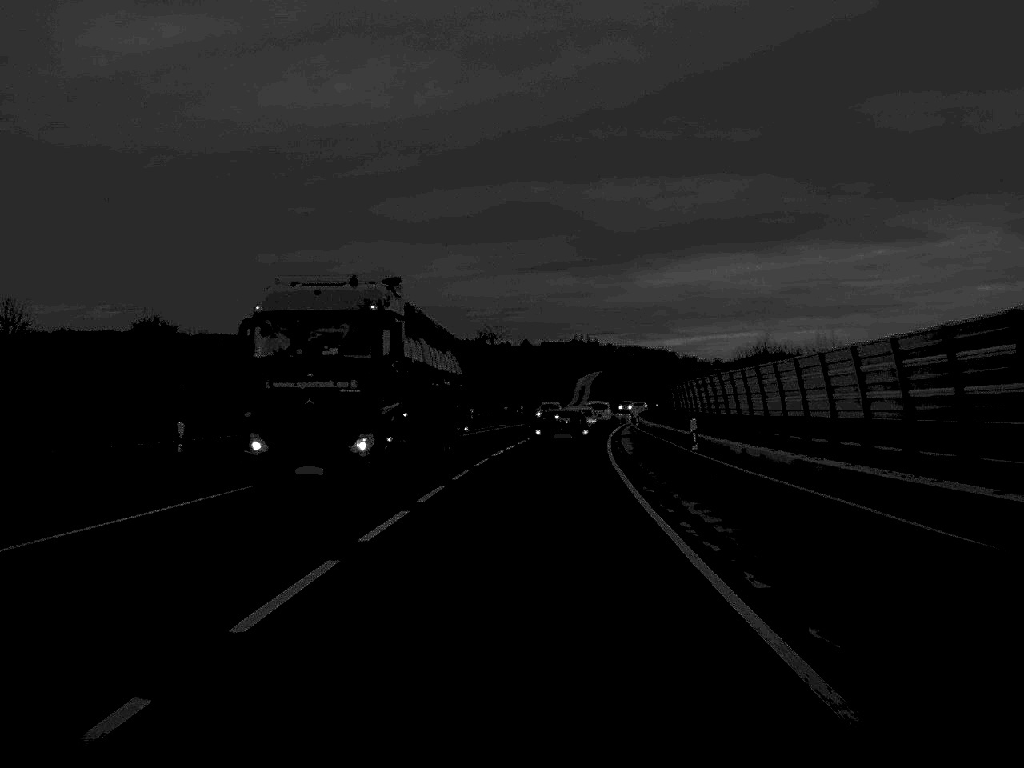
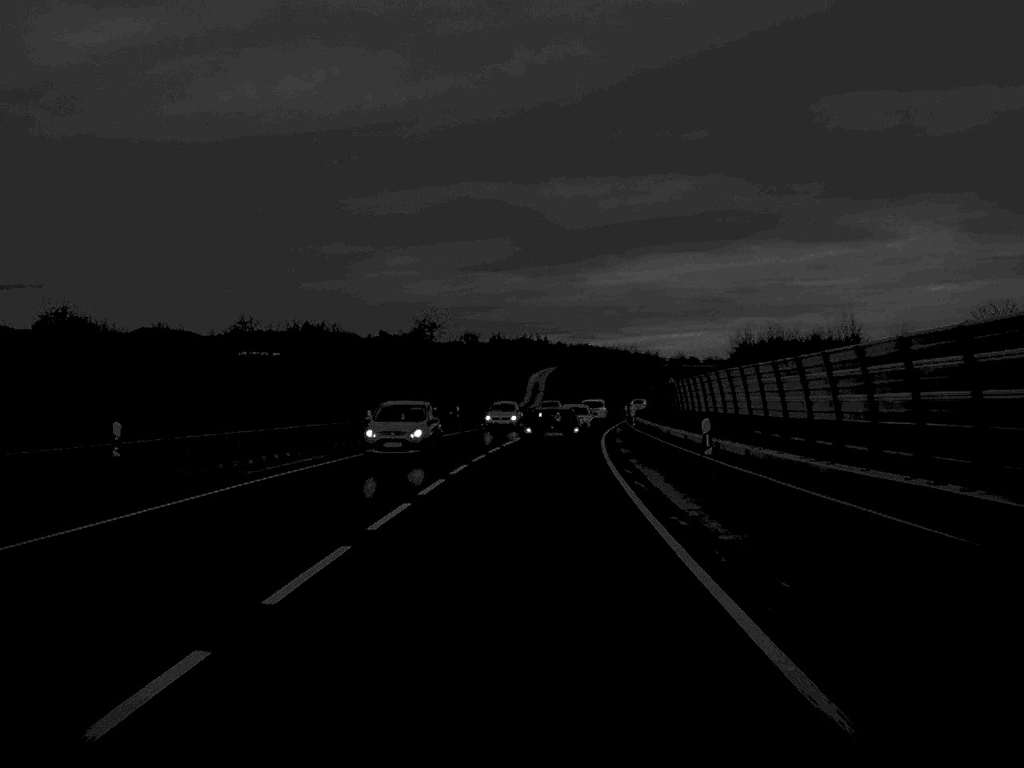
(+0.6, +28.7) m; +2°
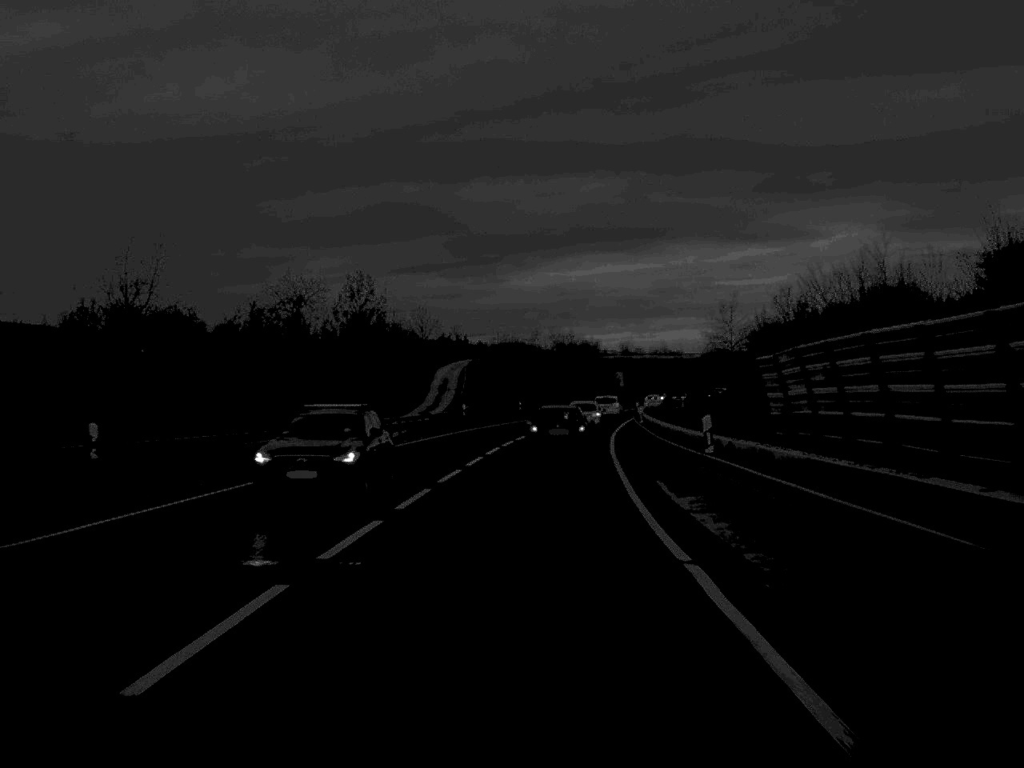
(+1.6, +51.2) m; +4°
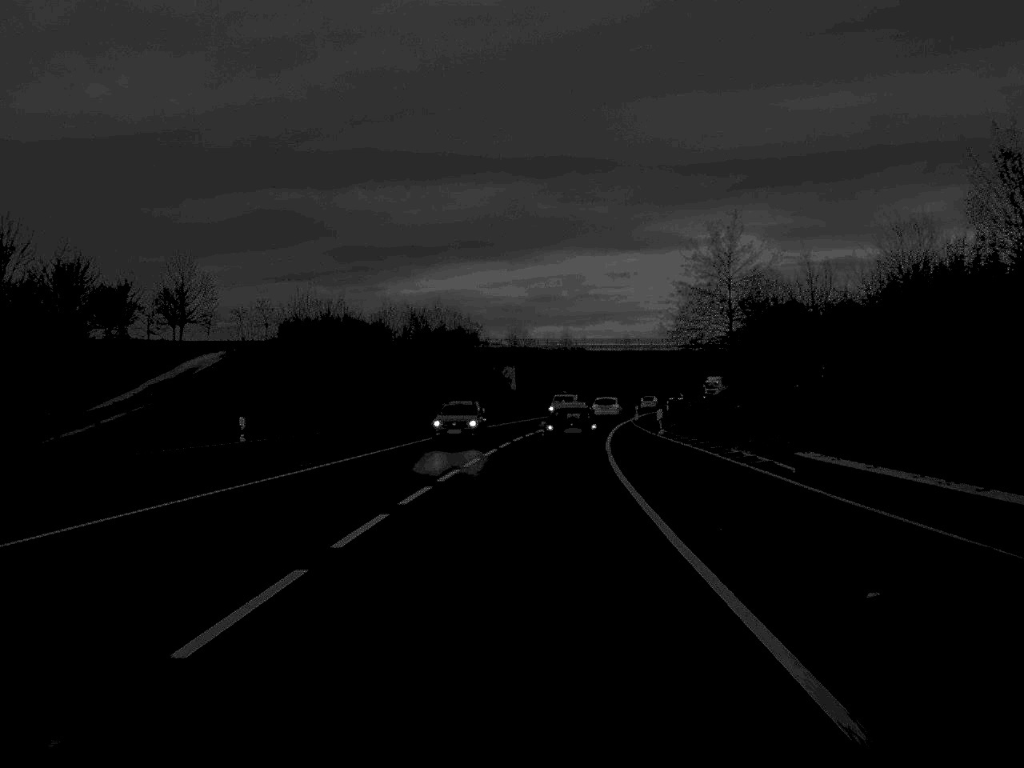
(+3.1, +65.0) m; +6°
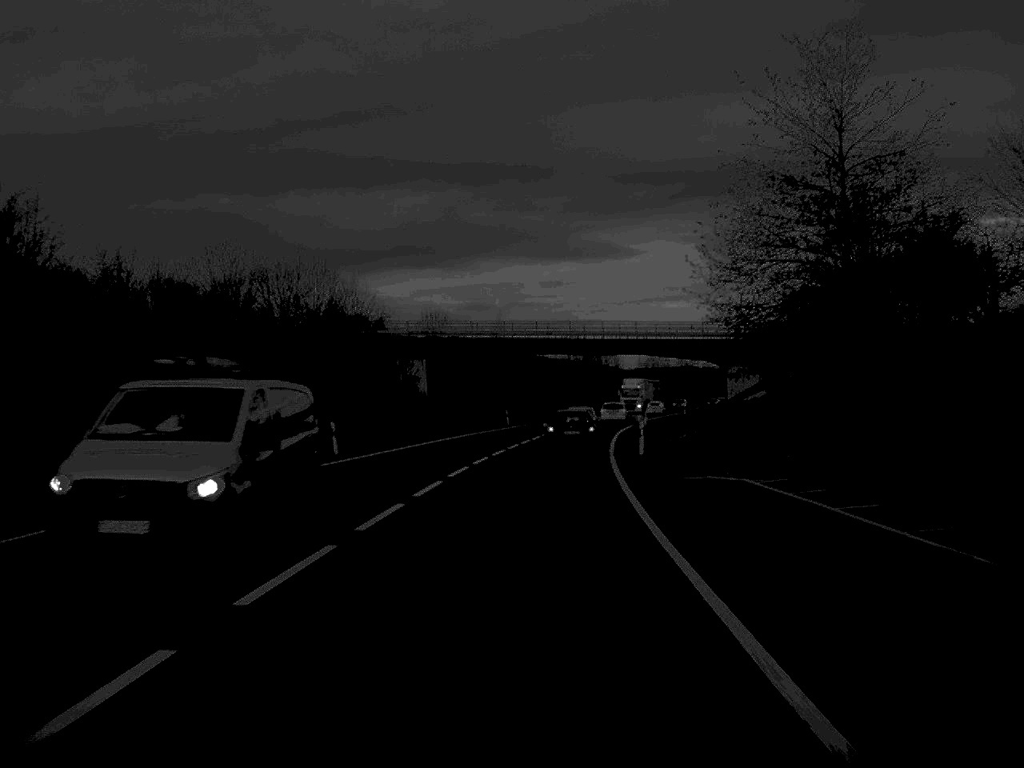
(+1.1, +39.8) m; +3°
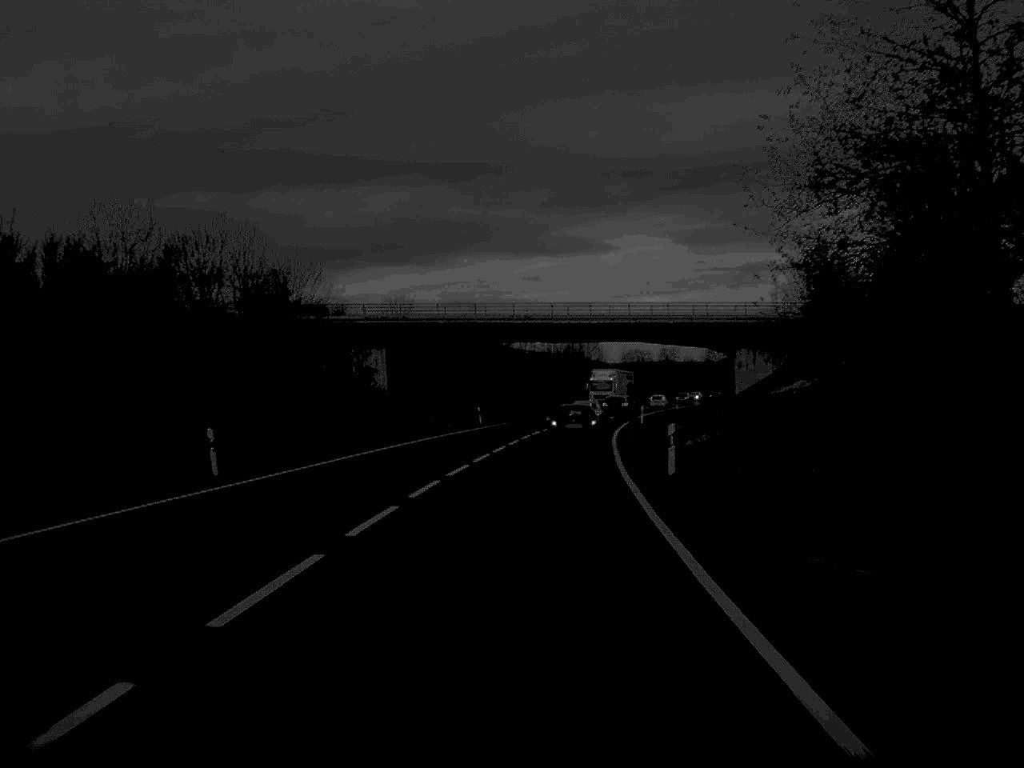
(+0.1, +13.0) m; +1°
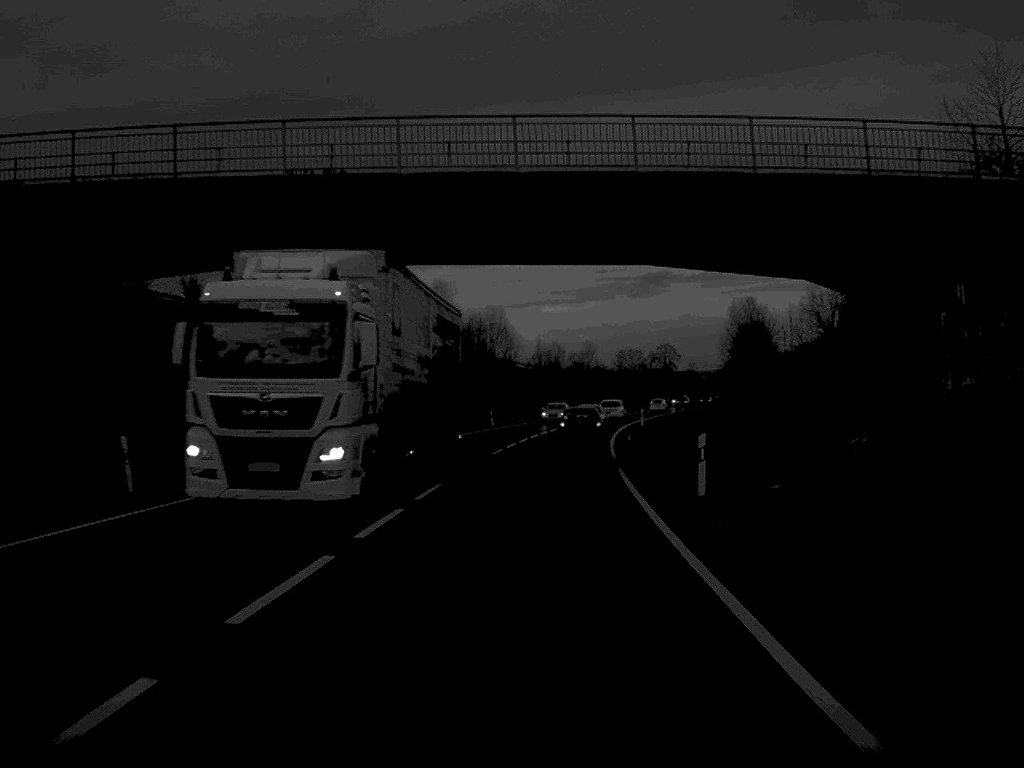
(+2.1, +53.7) m; +5°
